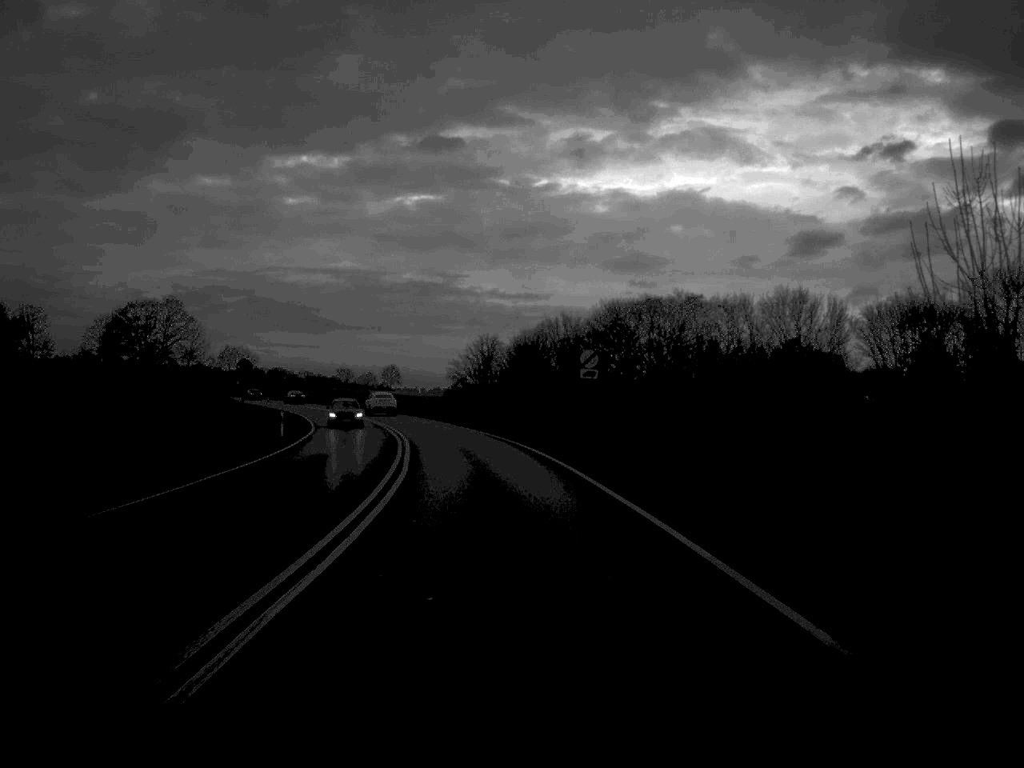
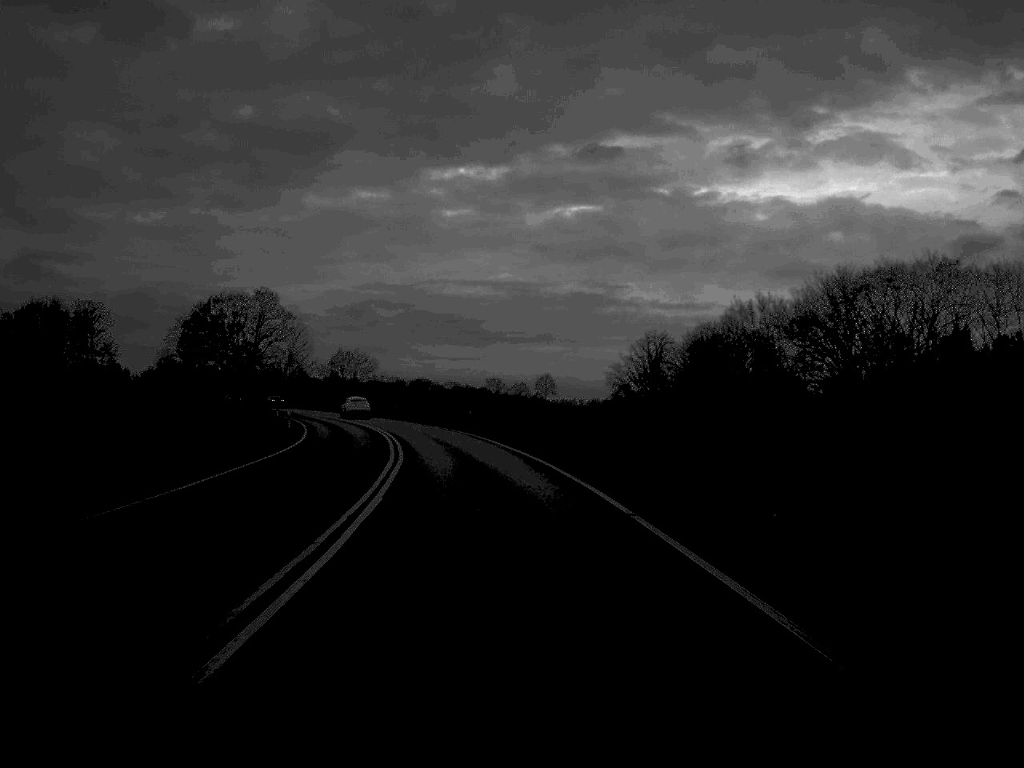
(-3.2, +52.7) m; -7°
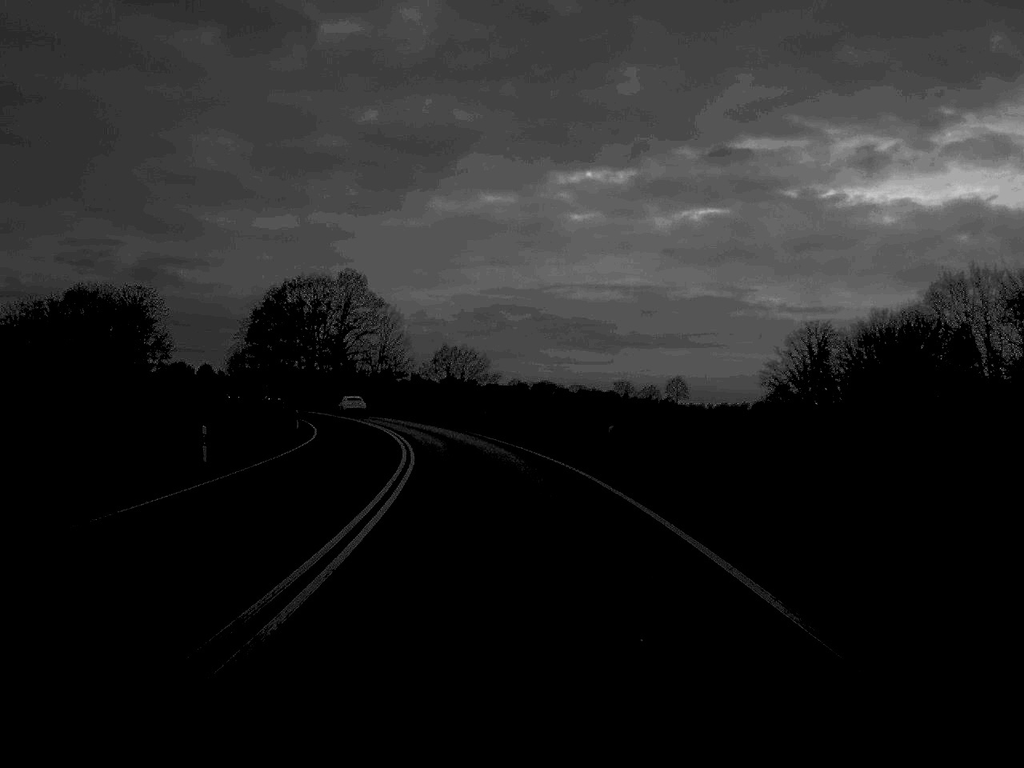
(-1.9, +37.9) m; -6°
